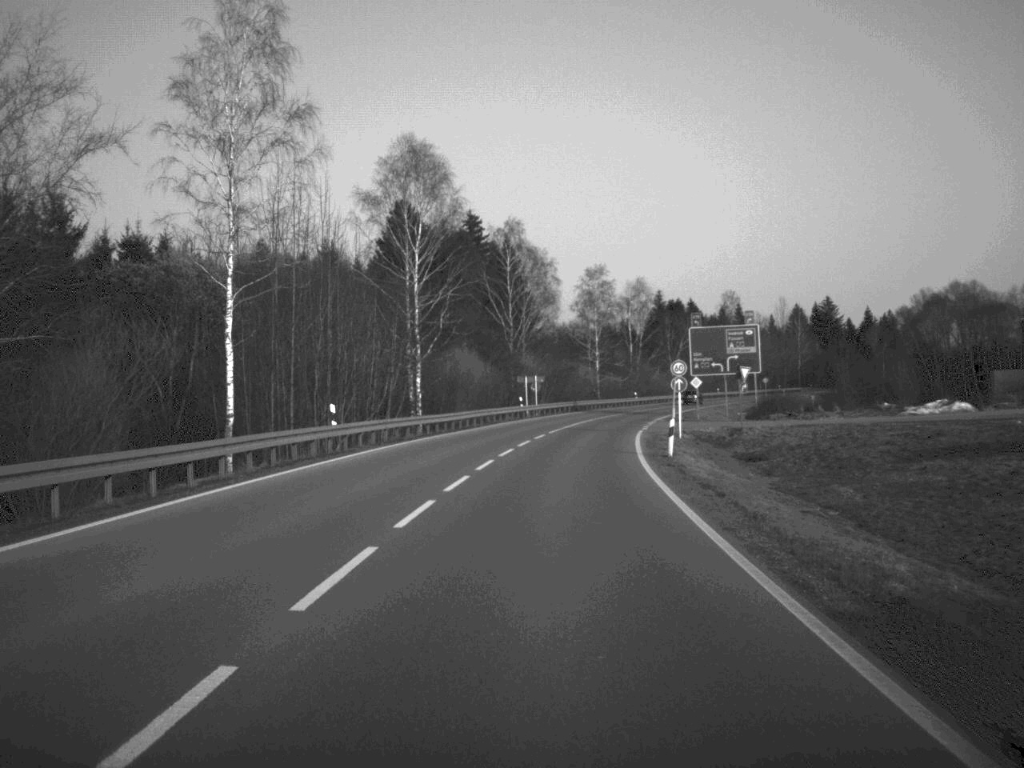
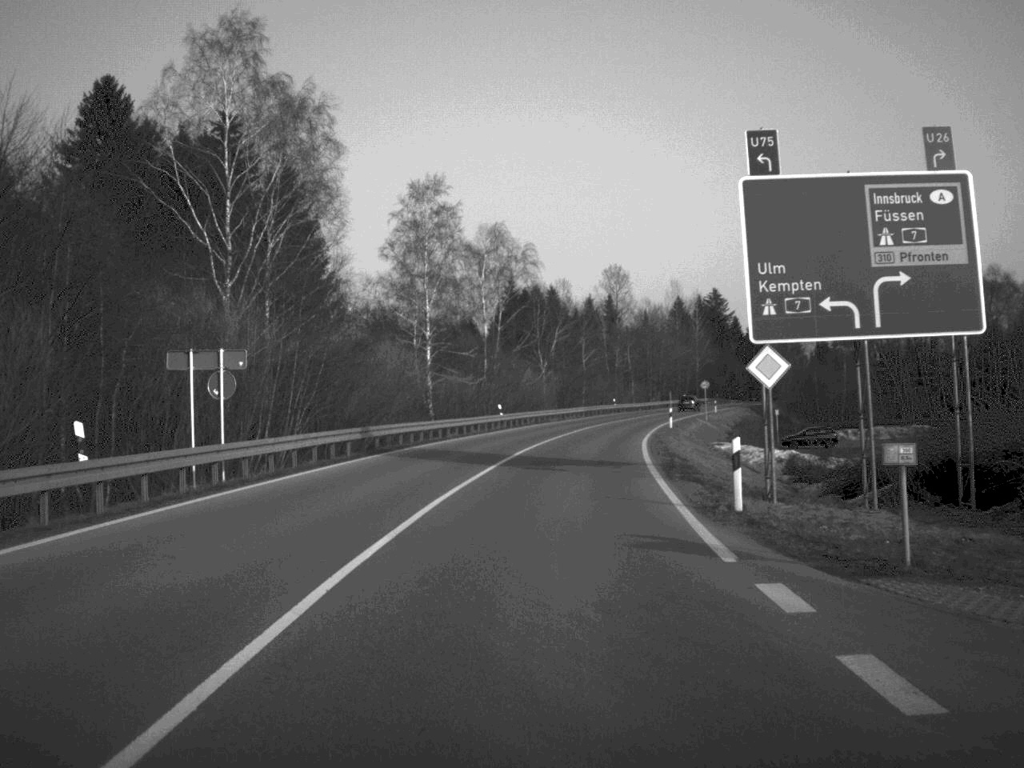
(+3.5, +59.2) m; +7°
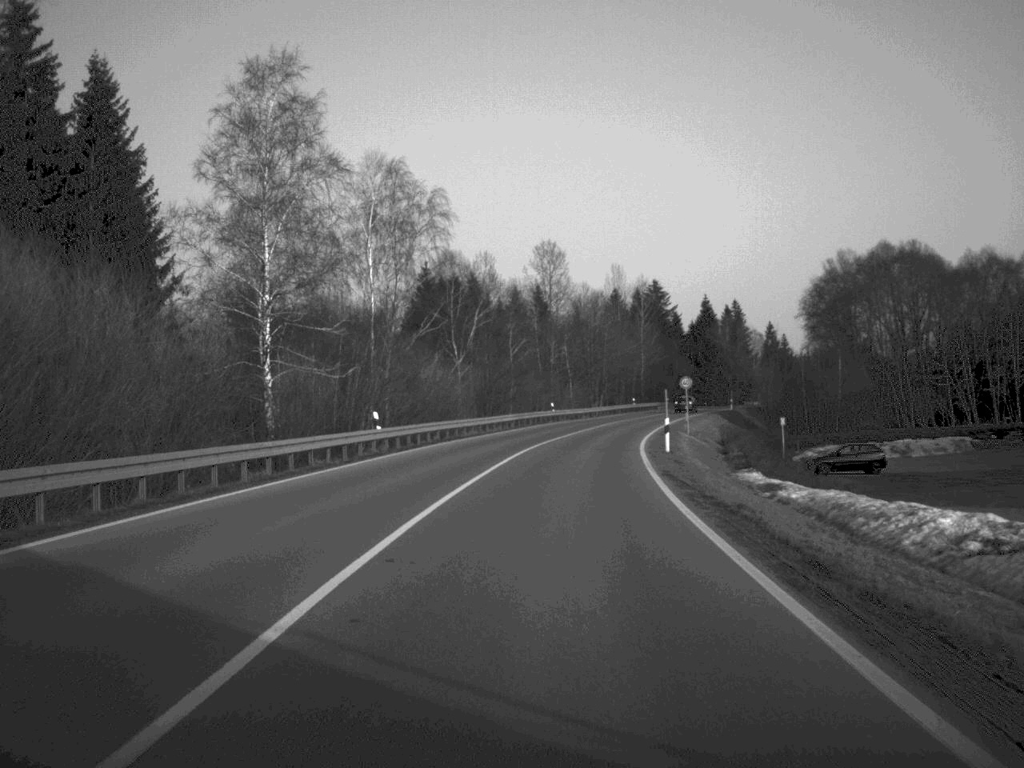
(+0.8, +27.8) m; +3°
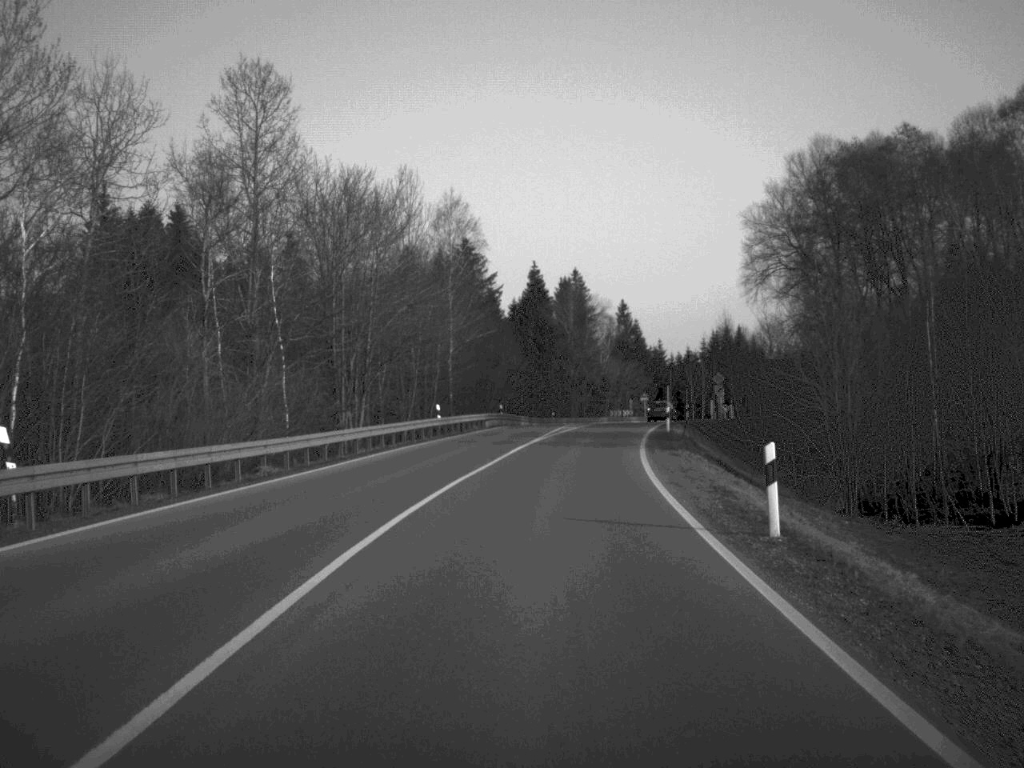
(+5.6, +70.5) m; +9°
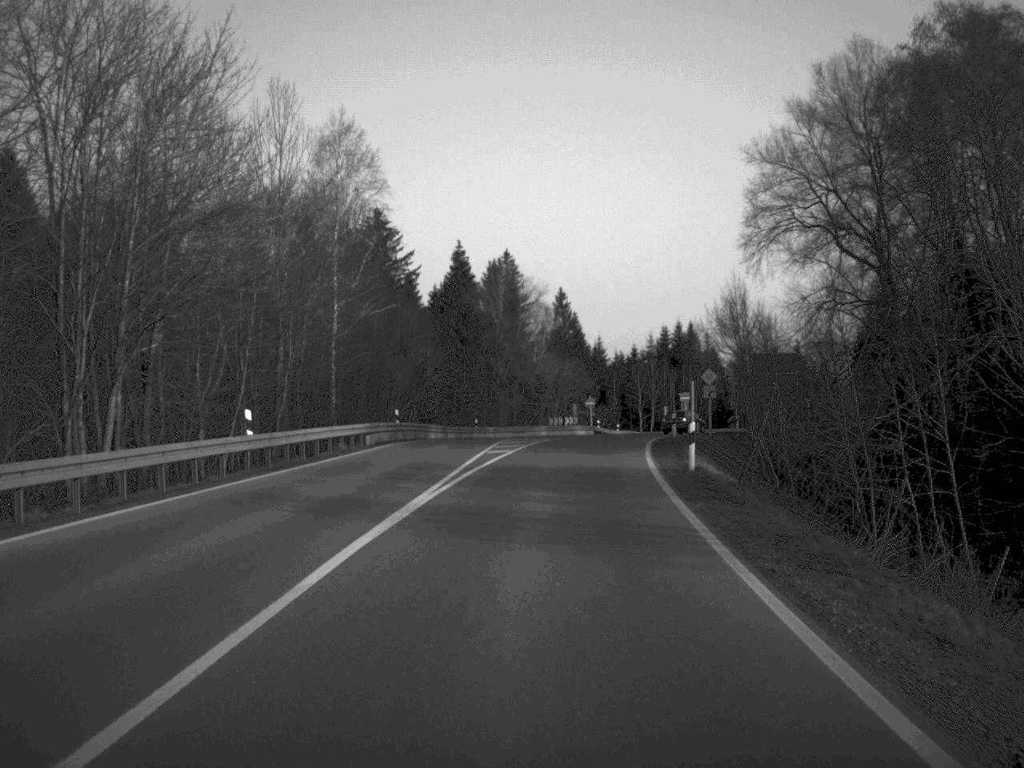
(+0.8, +25.5) m; +3°
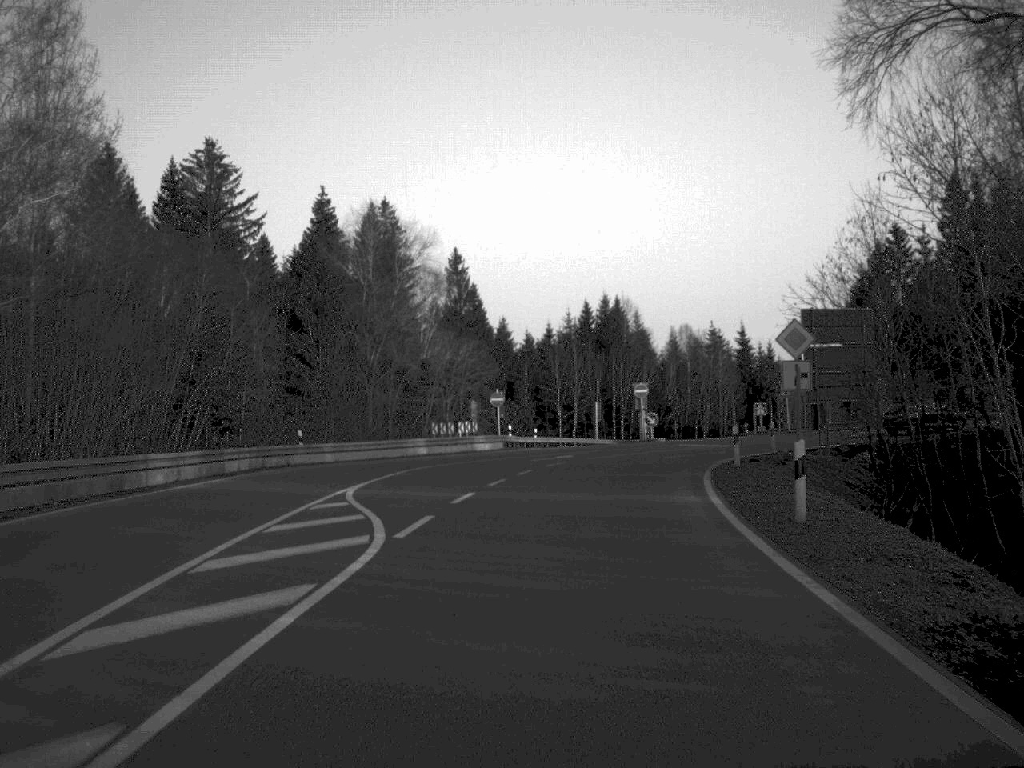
(+1.3, +36.2) m; +5°
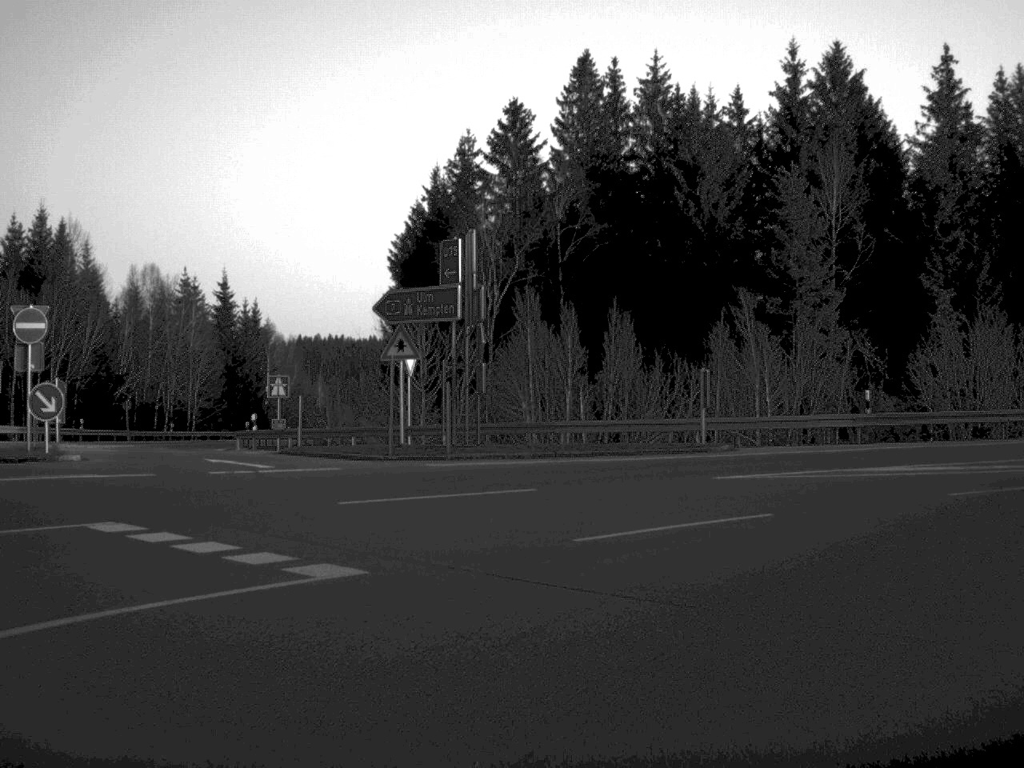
(+5.1, +42.1) m; +25°
